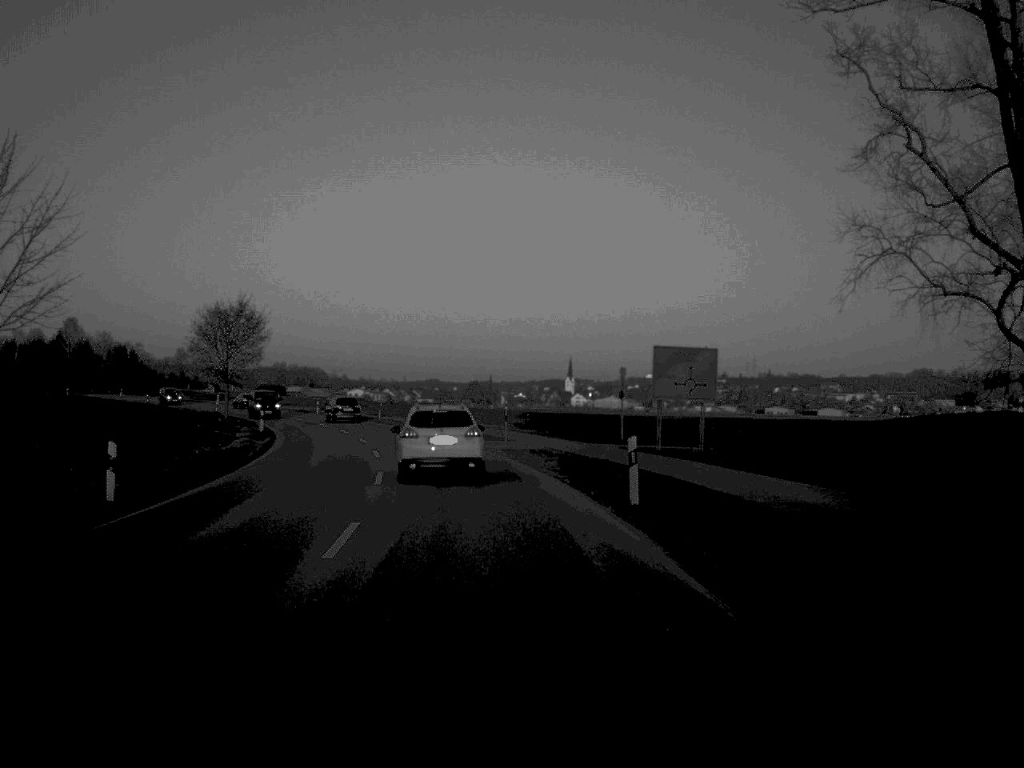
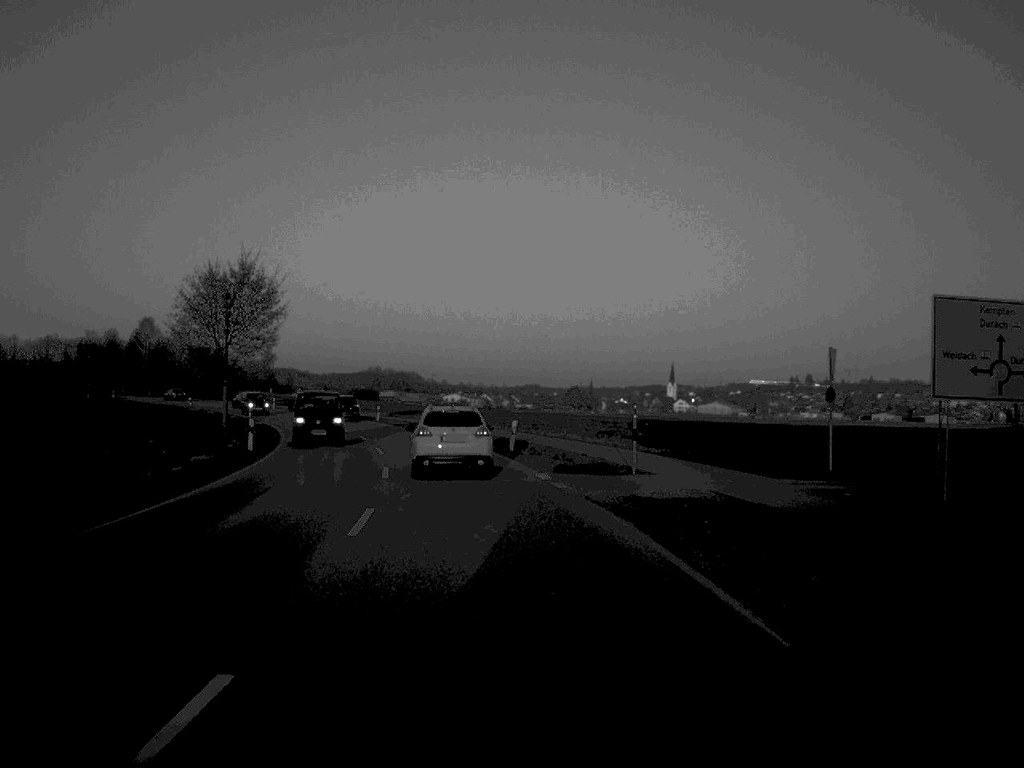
(-0.9, +21.7) m; -4°
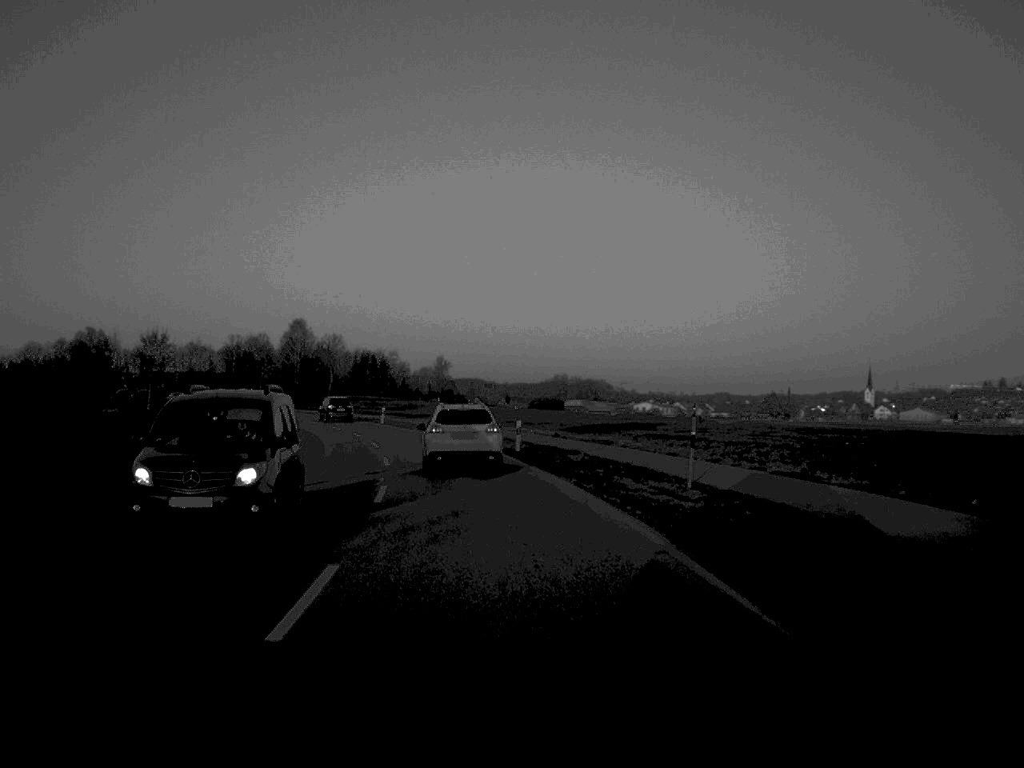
(-3.3, +42.8) m; -8°
